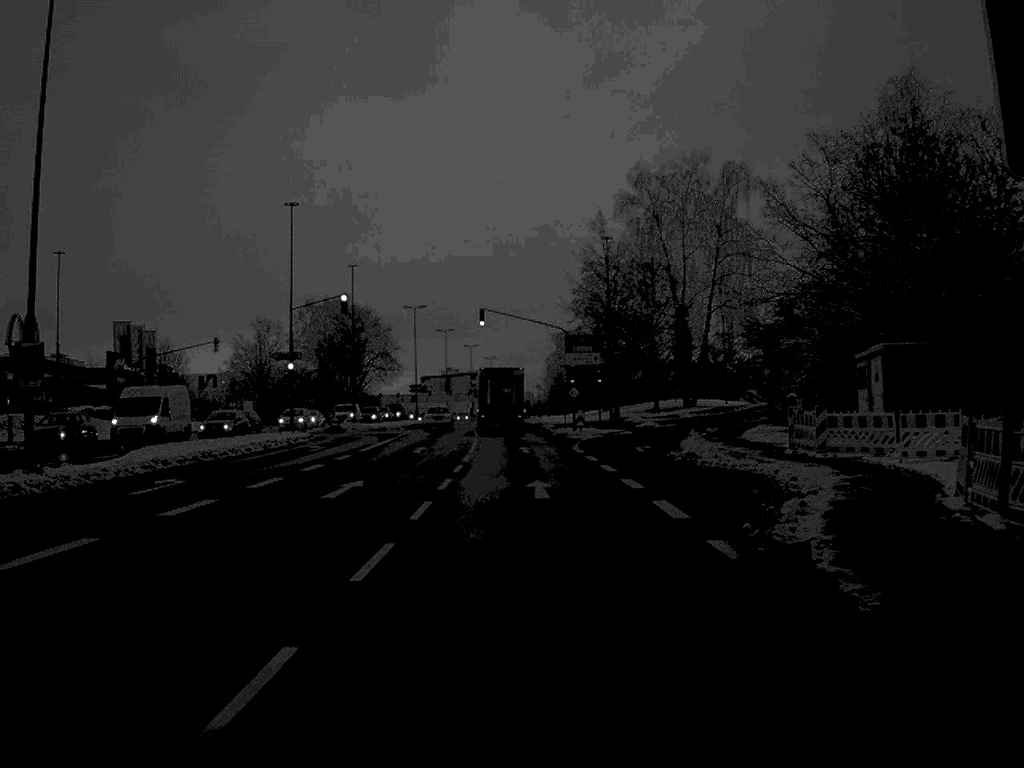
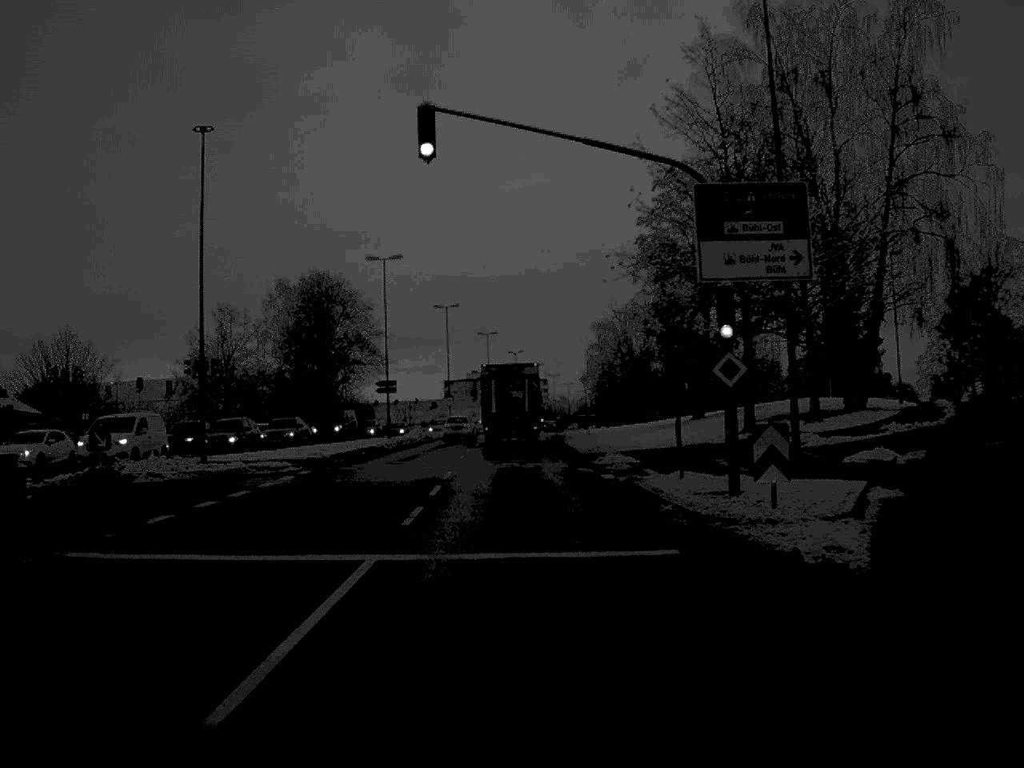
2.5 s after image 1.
(-0.2, +42.8) m; -2°
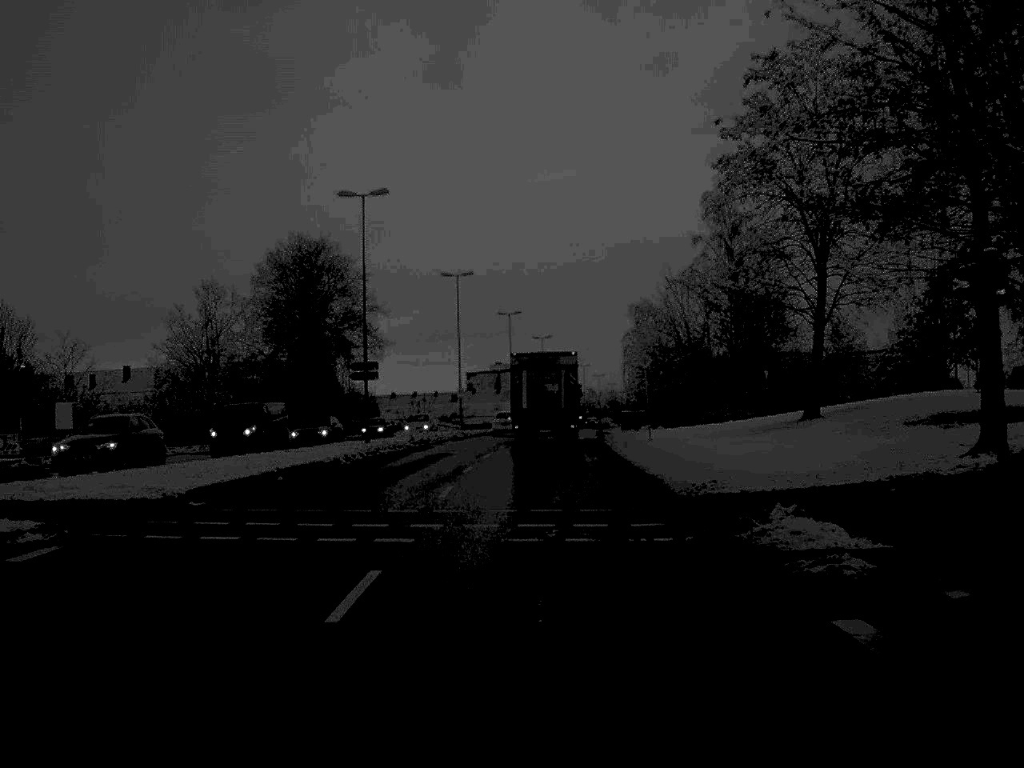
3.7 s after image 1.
(-0.2, +20.1) m; -1°
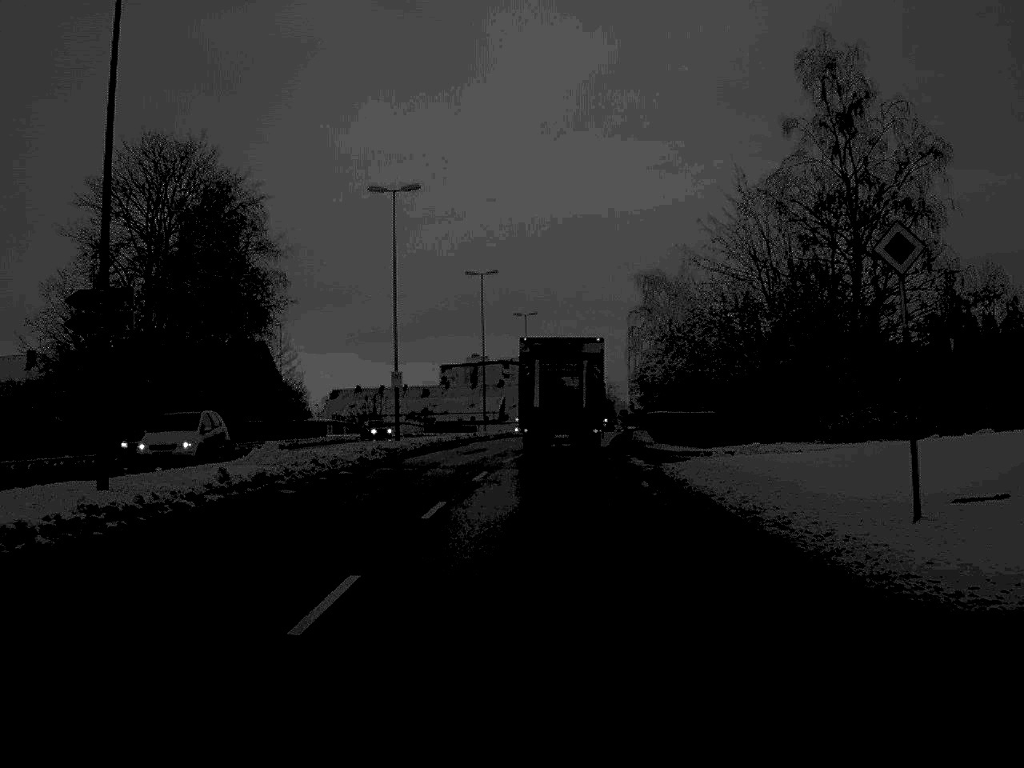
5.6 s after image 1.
(+0.1, +31.2) m; +1°
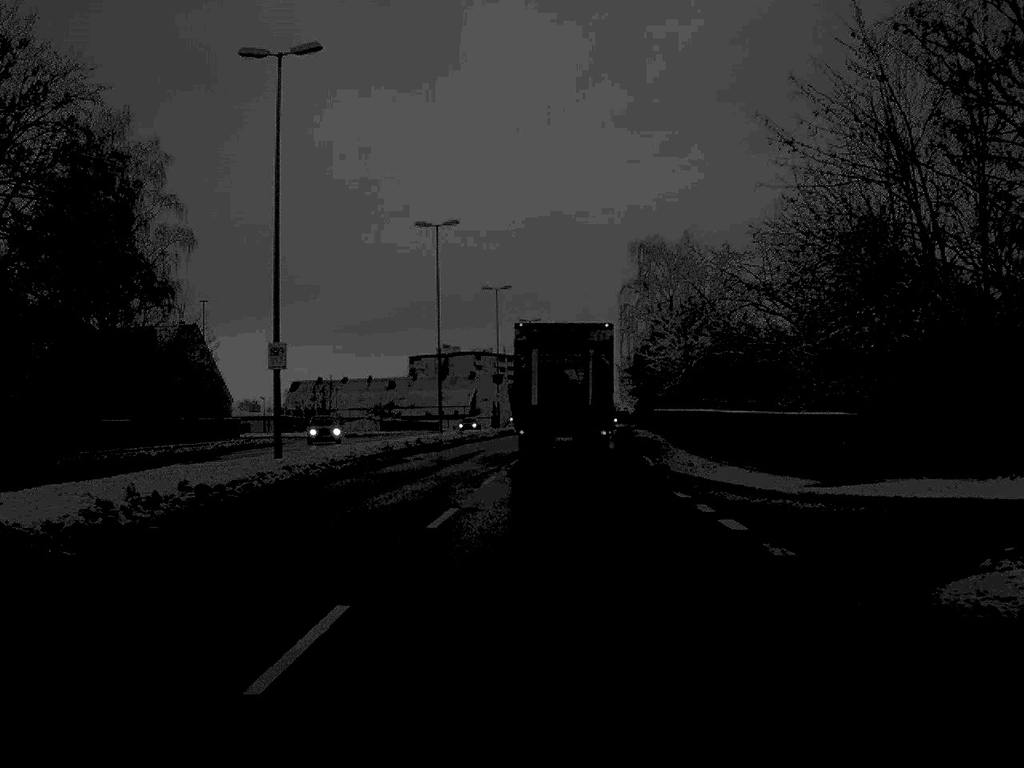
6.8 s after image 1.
(+0.2, +19.7) m; +1°
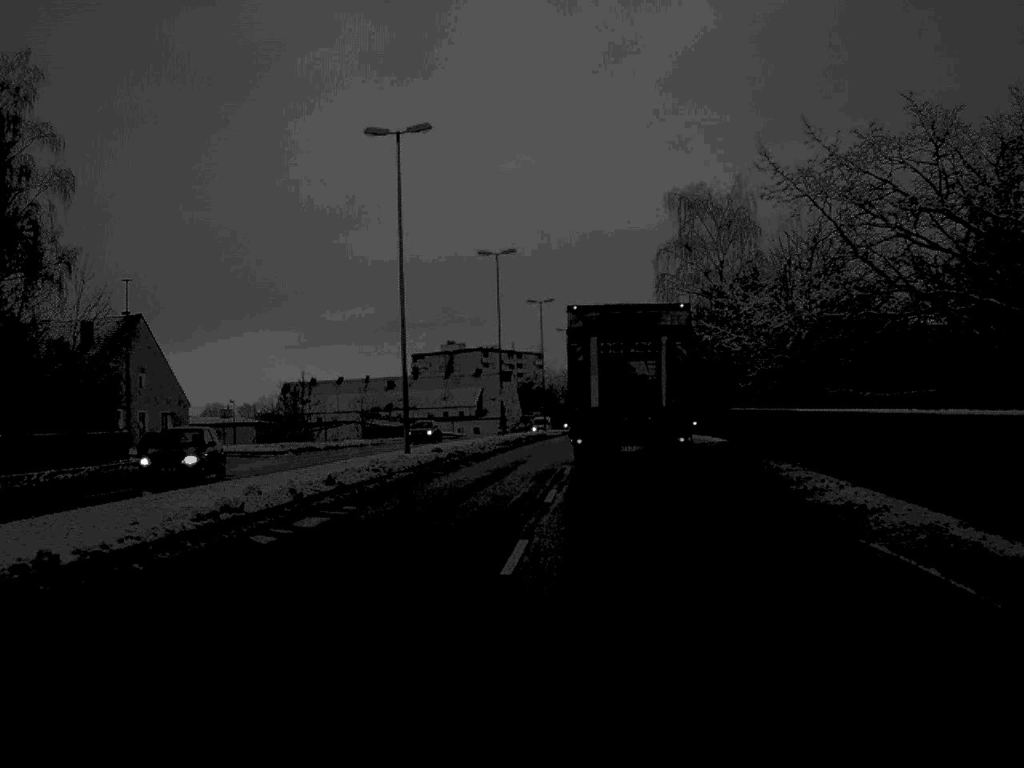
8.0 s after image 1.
(-0.1, +21.4) m; 0°
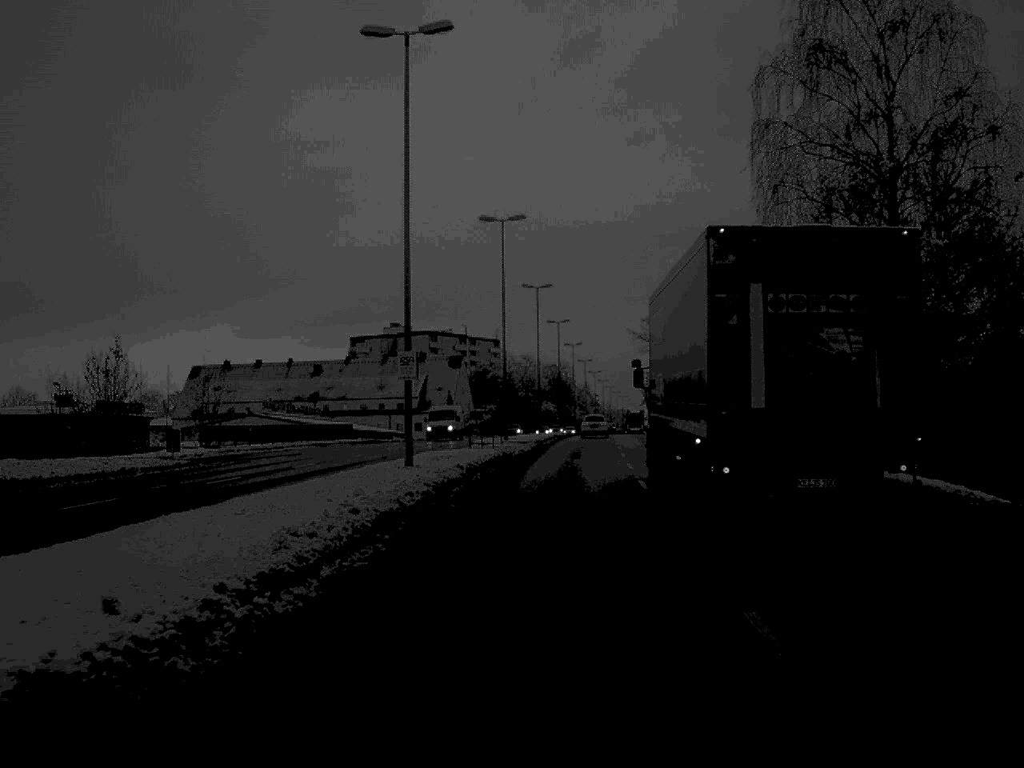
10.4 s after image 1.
(+0.3, +40.9) m; +2°
